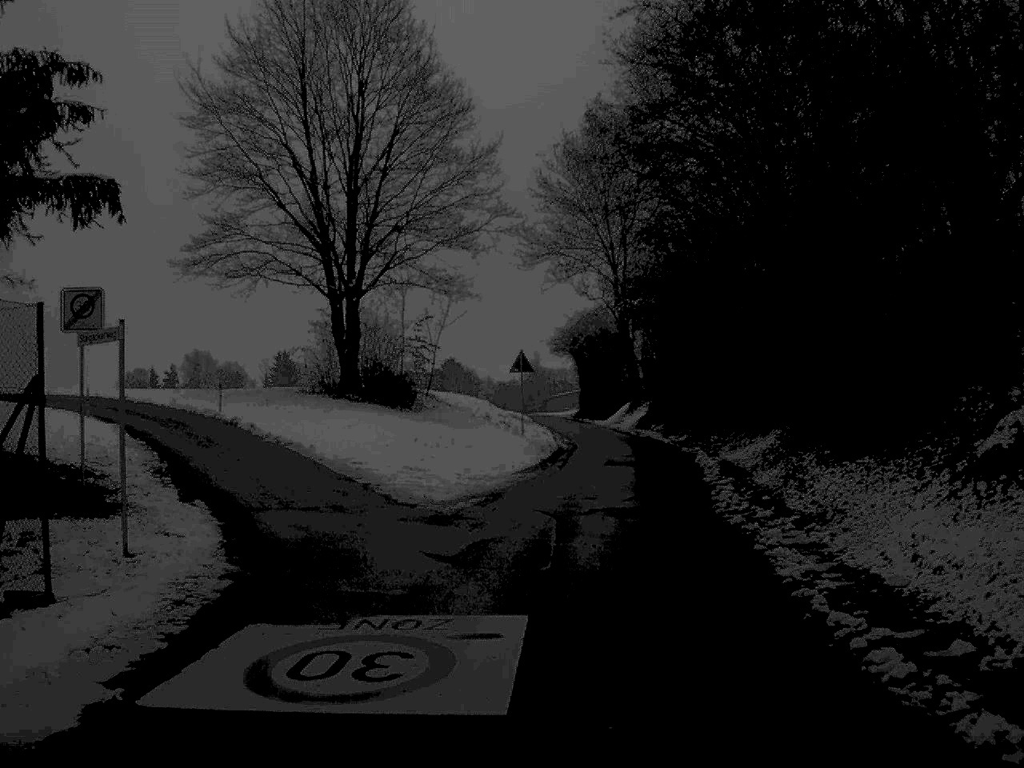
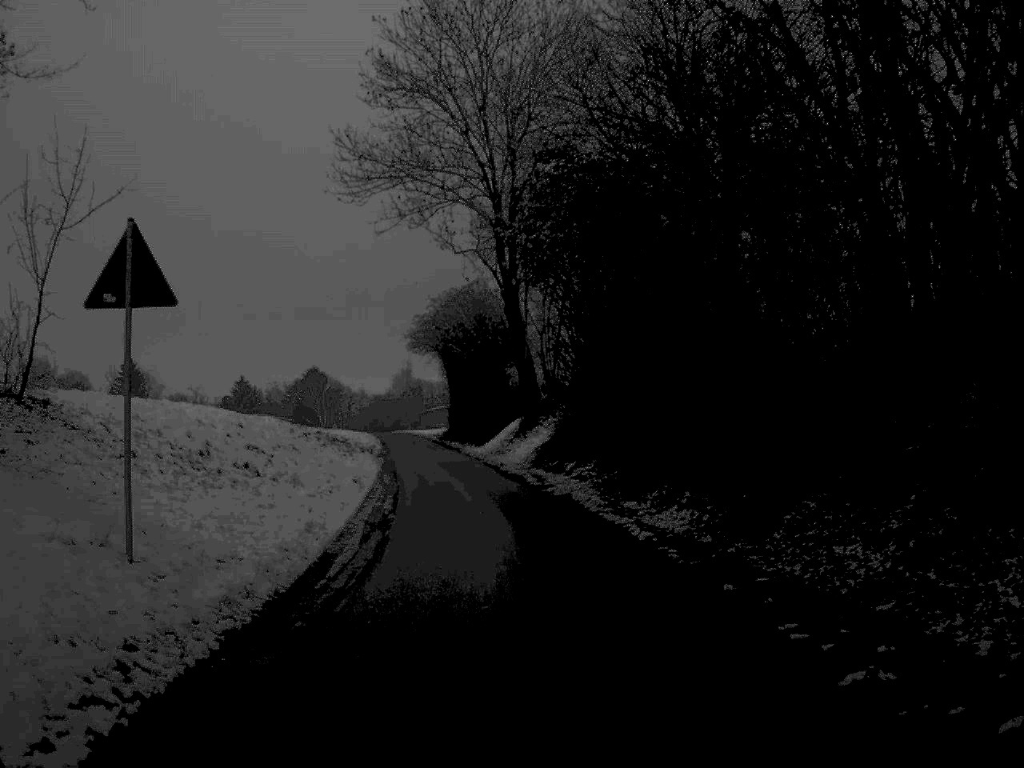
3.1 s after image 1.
(+2.0, +31.1) m; +5°
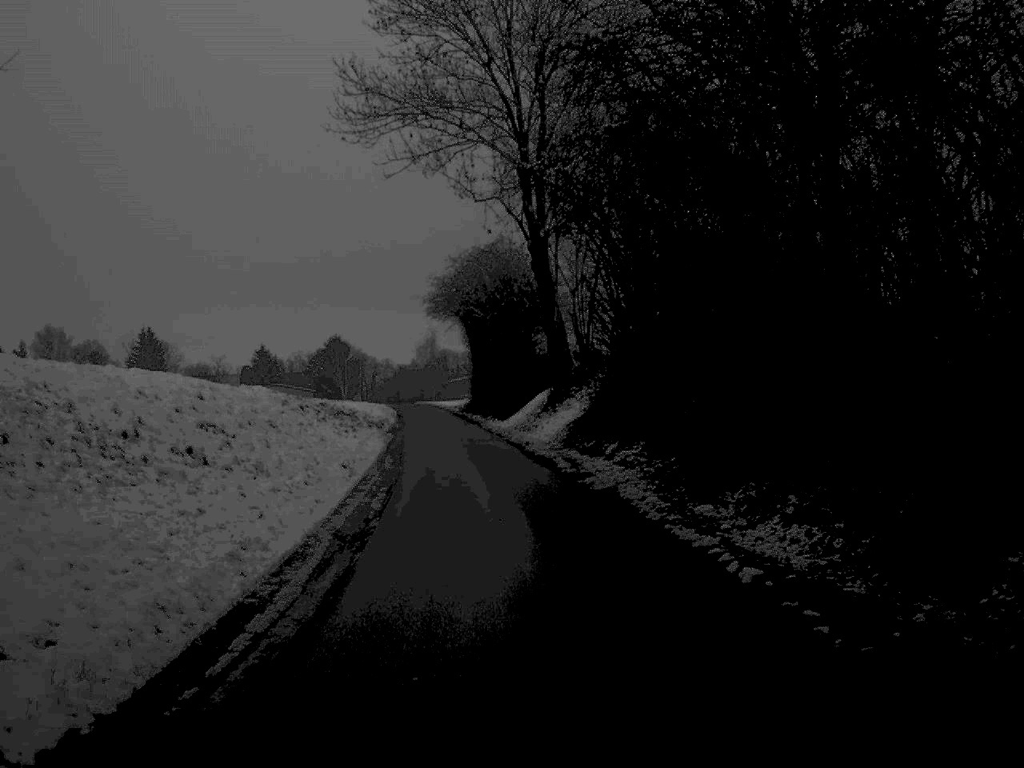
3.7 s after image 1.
(-0.1, +6.1) m; -1°
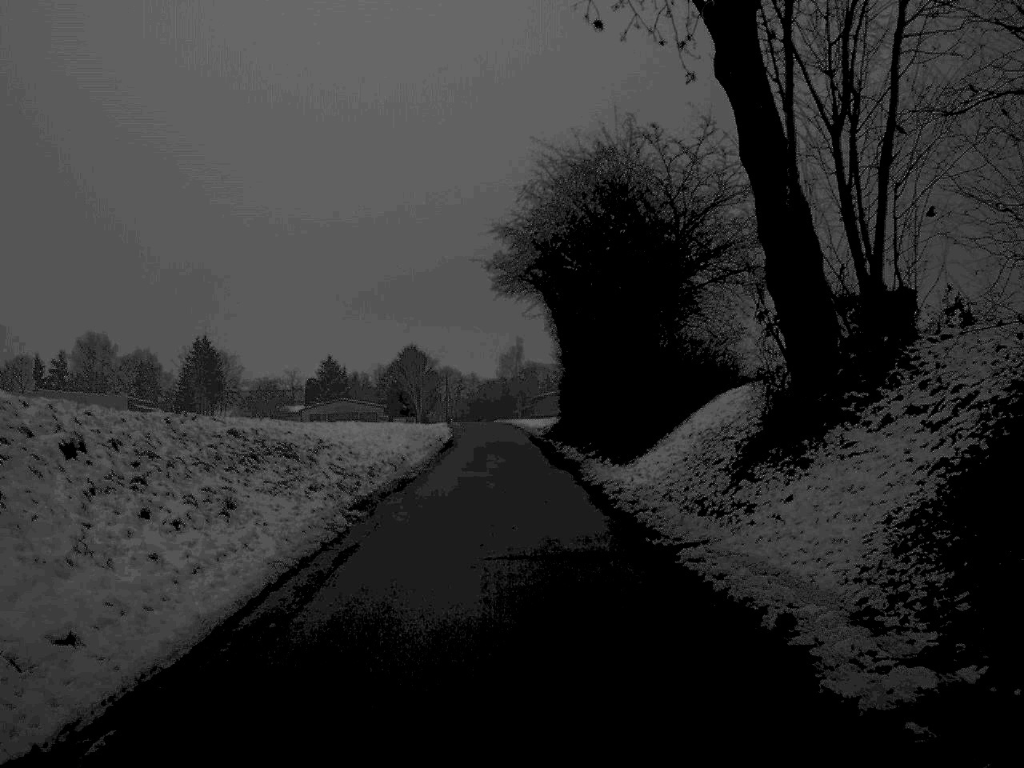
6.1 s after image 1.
(-1.0, +26.8) m; -4°
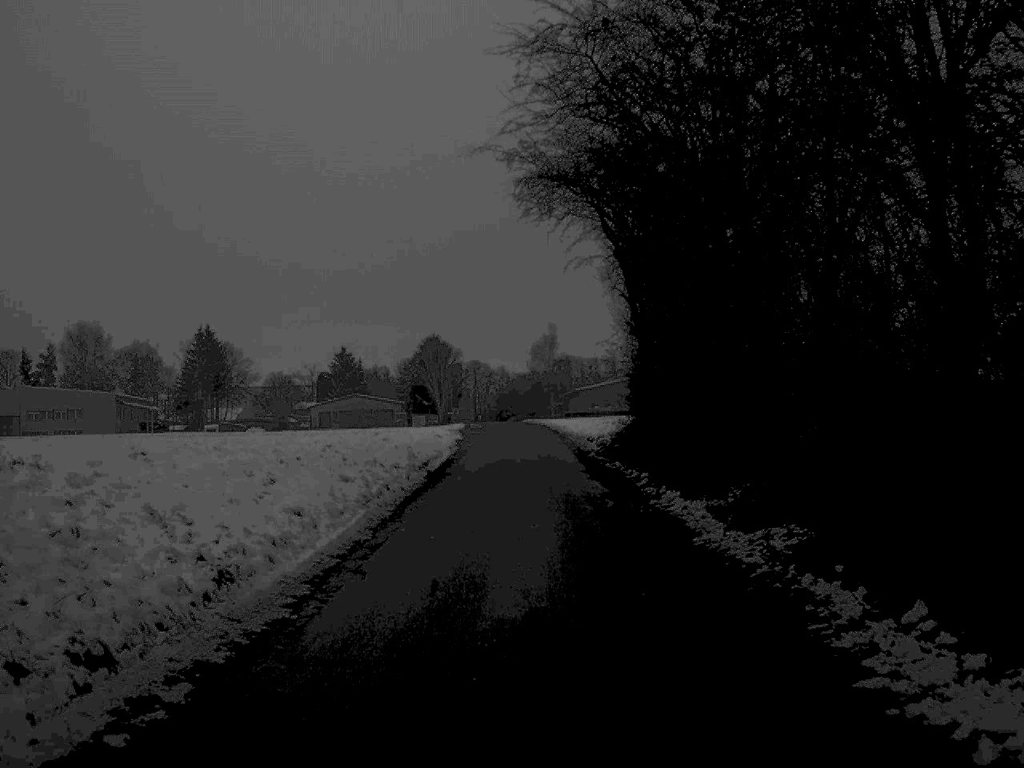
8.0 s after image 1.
(-0.4, +21.2) m; -1°
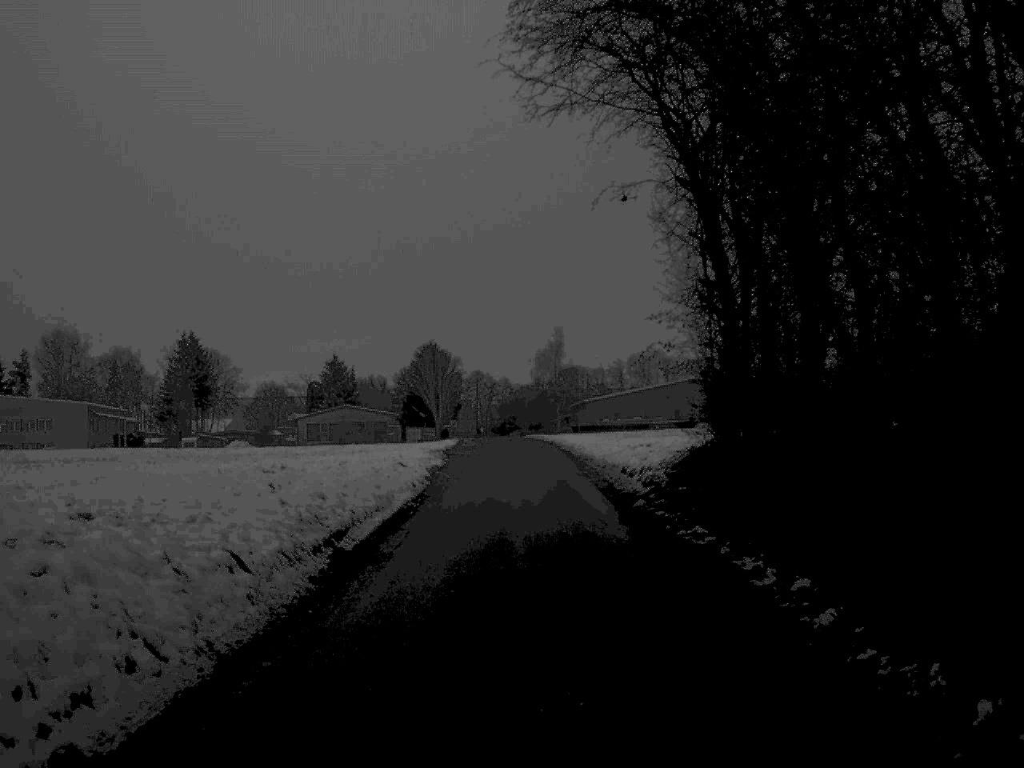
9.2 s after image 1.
(0.0, +13.4) m; 0°
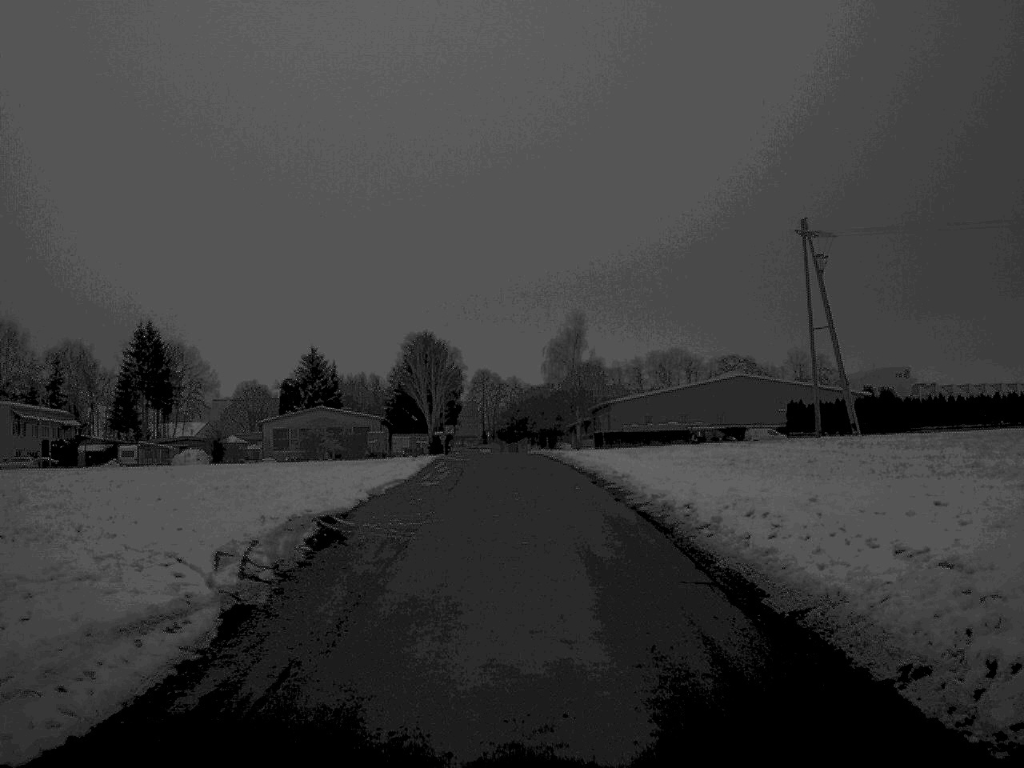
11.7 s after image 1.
(-0.2, +29.4) m; 0°
